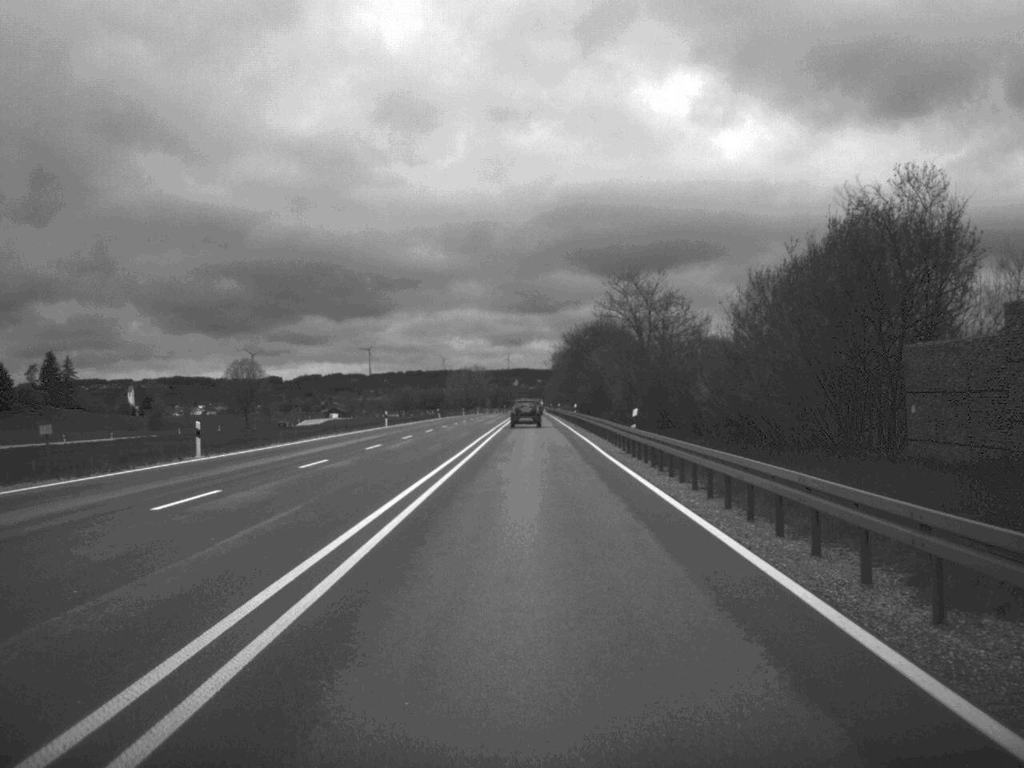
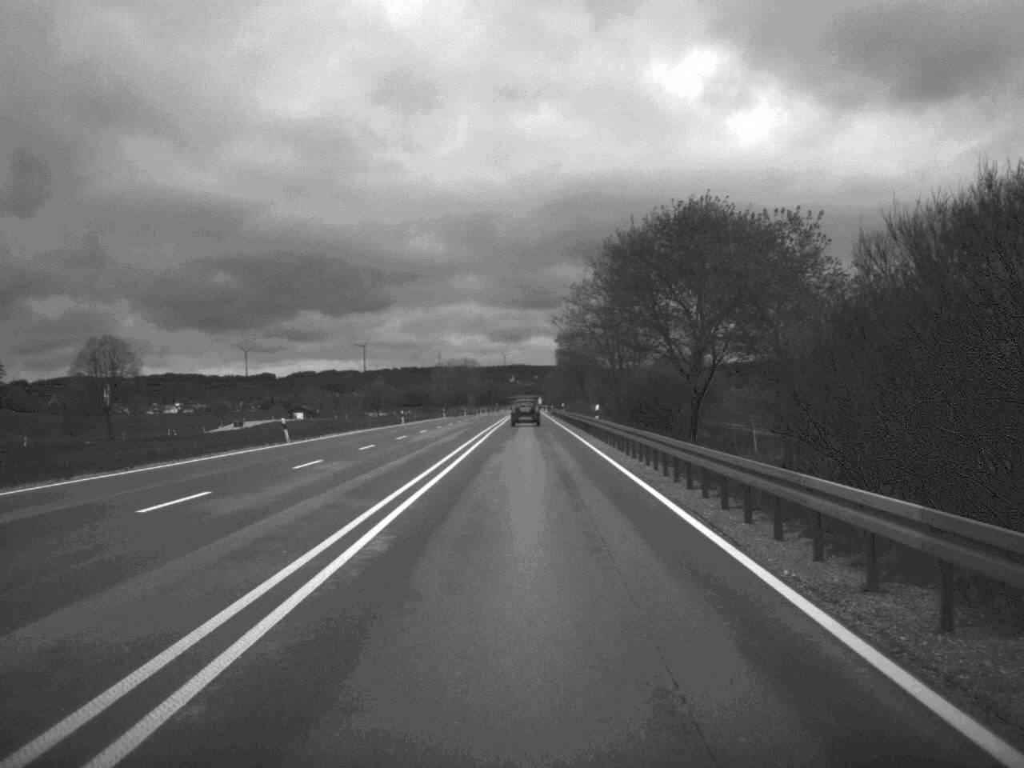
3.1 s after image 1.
(+0.3, +83.3) m; 0°
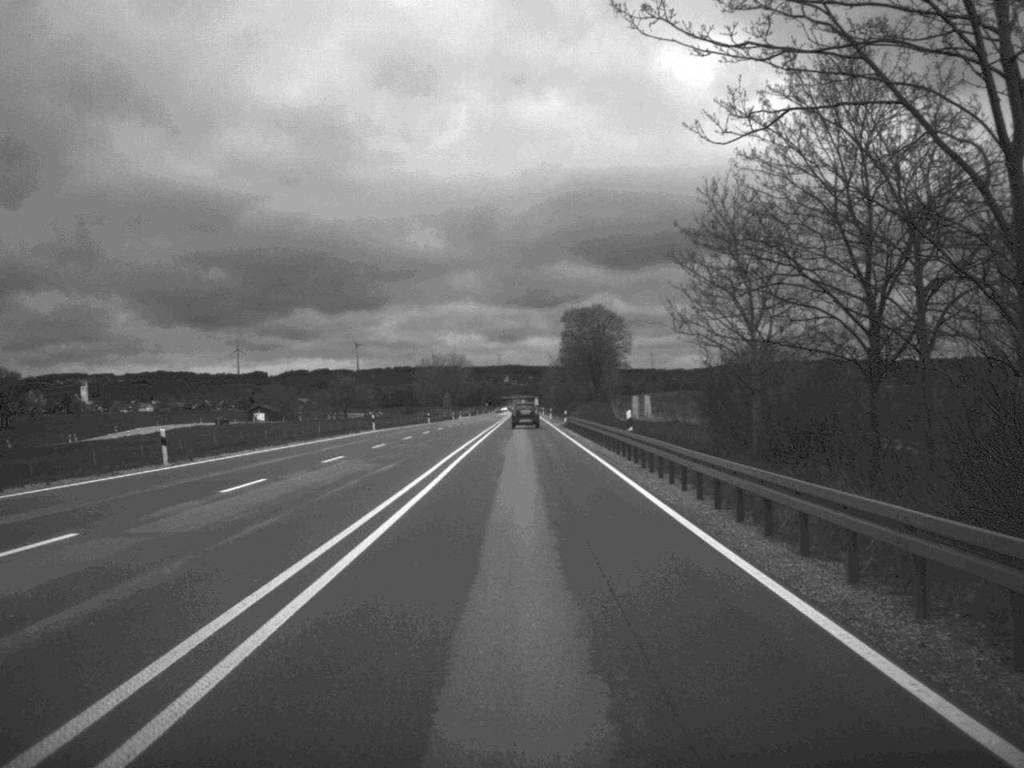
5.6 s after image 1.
(-0.1, +66.4) m; 0°
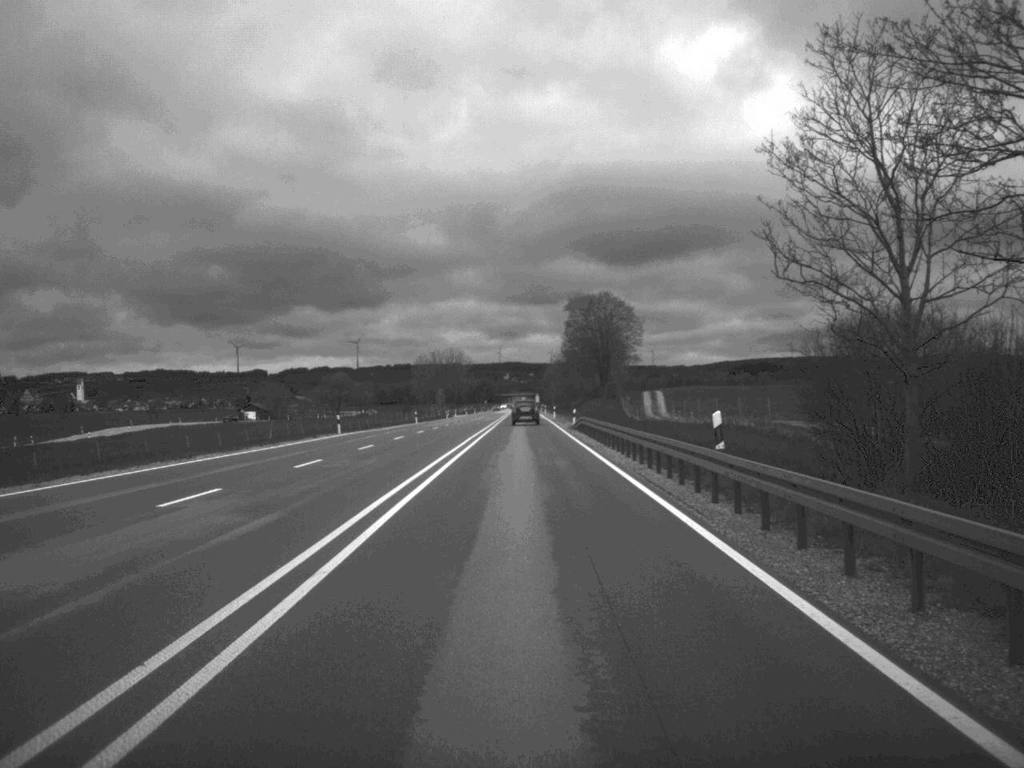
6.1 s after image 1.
(0.0, +15.8) m; 0°
